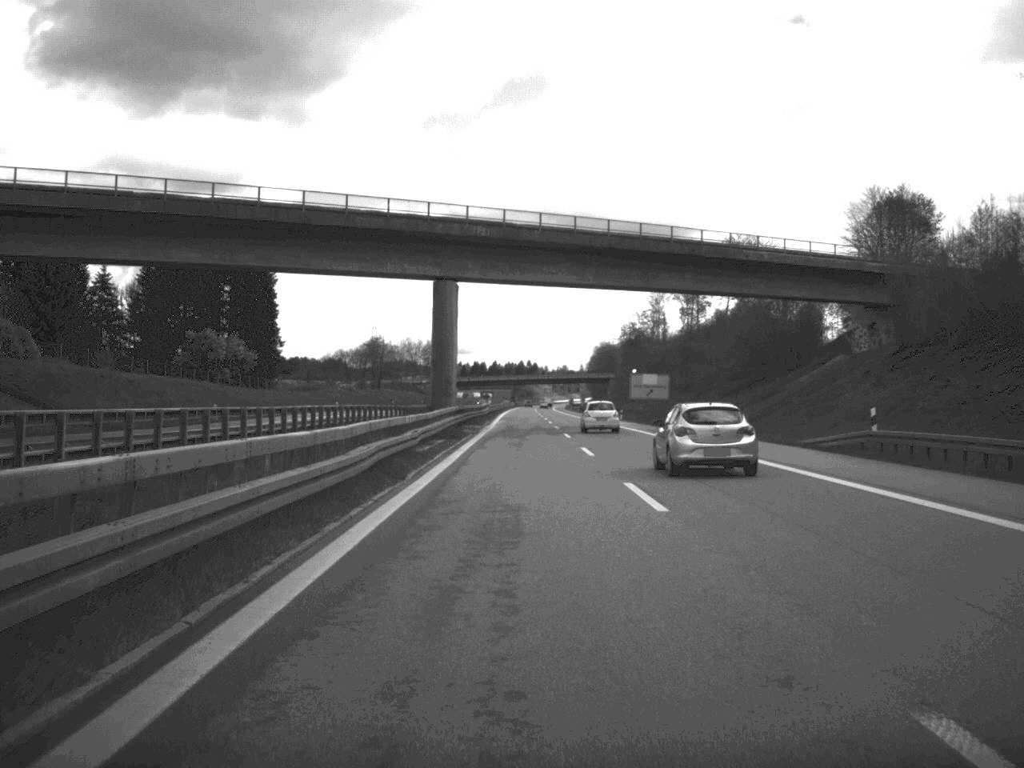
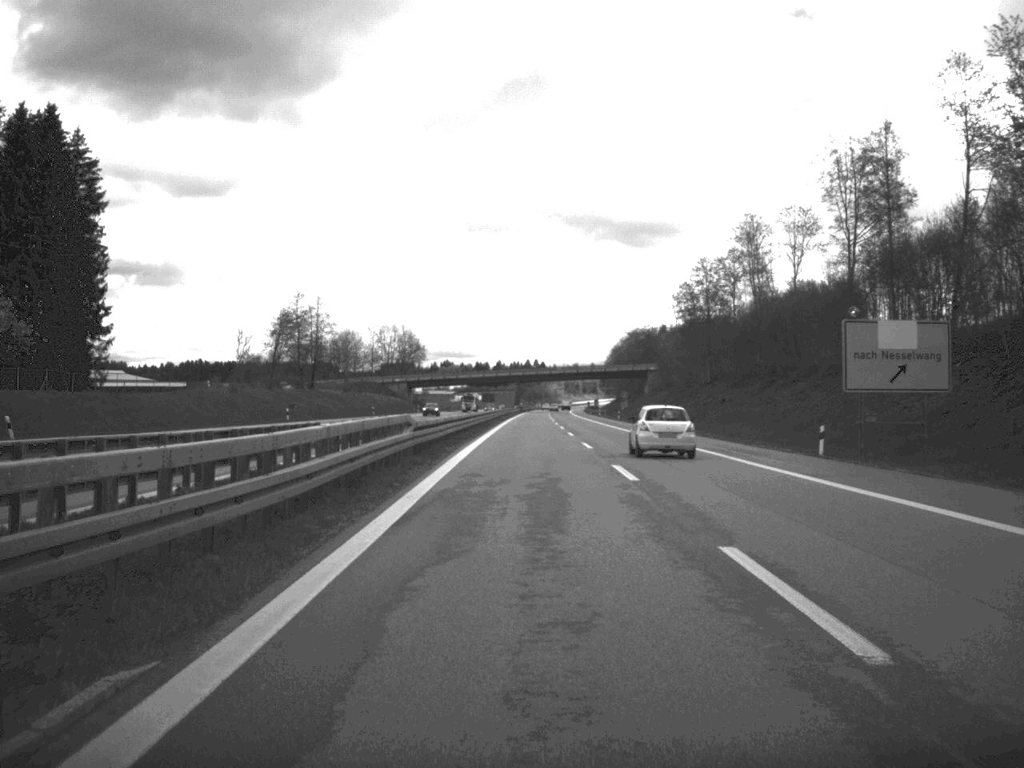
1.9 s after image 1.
(-0.4, +81.0) m; 0°
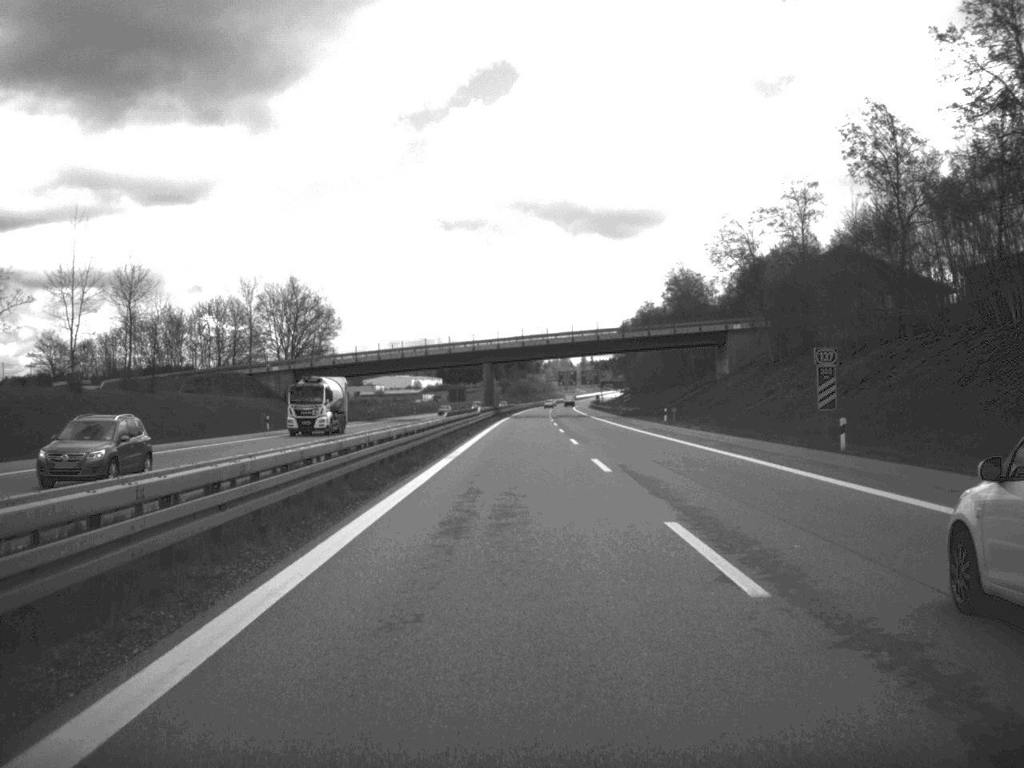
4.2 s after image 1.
(+0.4, +103.7) m; +1°
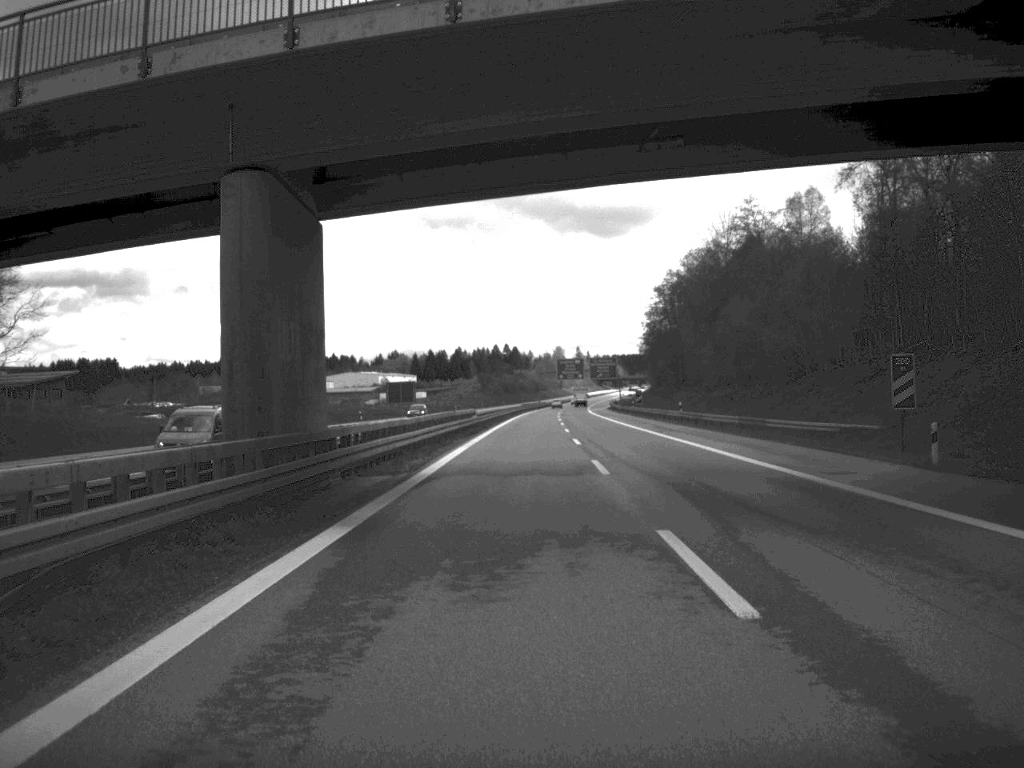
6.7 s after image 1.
(+0.3, +107.2) m; 0°
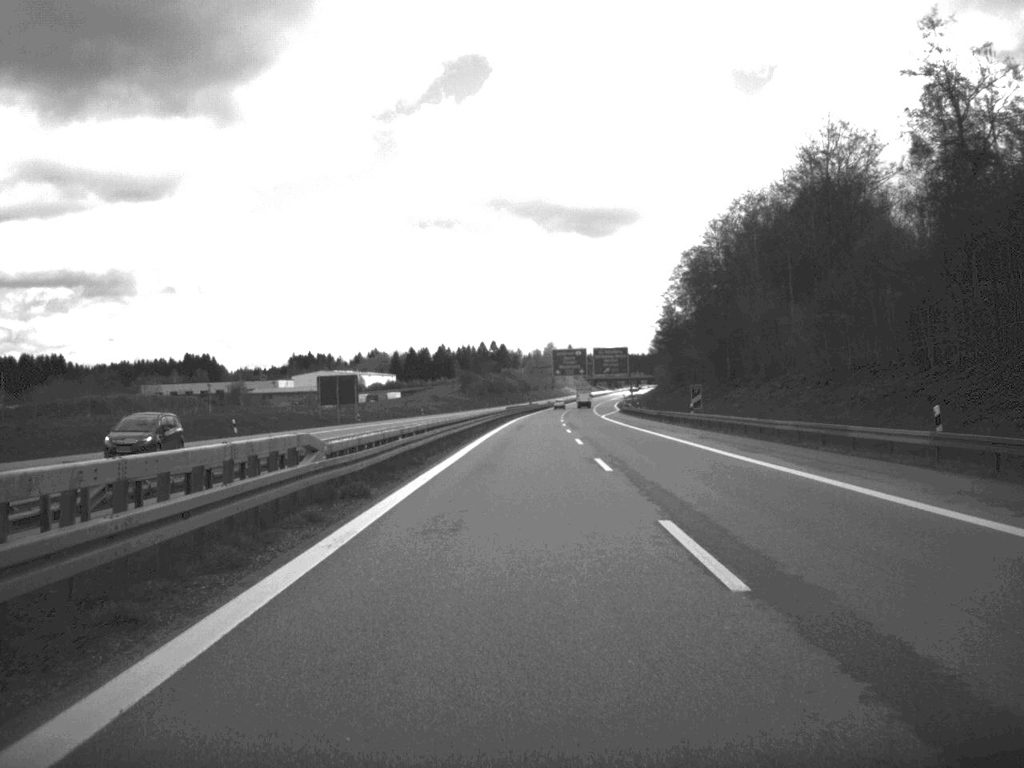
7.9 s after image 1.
(+0.2, +51.8) m; 0°
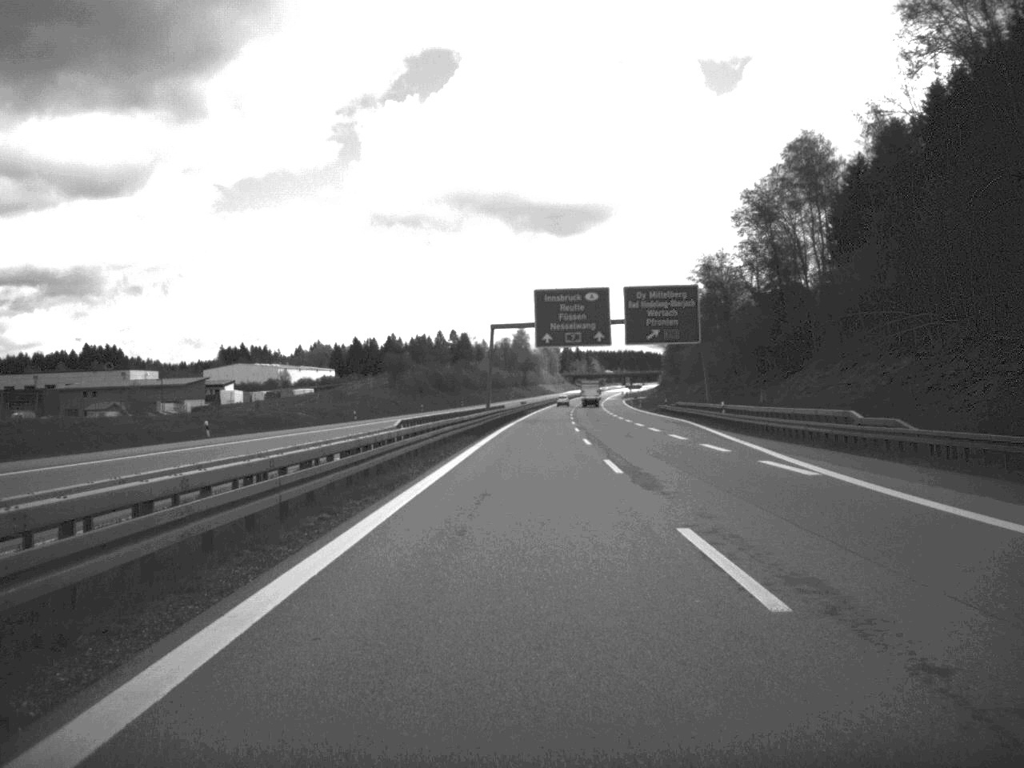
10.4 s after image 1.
(+1.1, +107.3) m; +1°
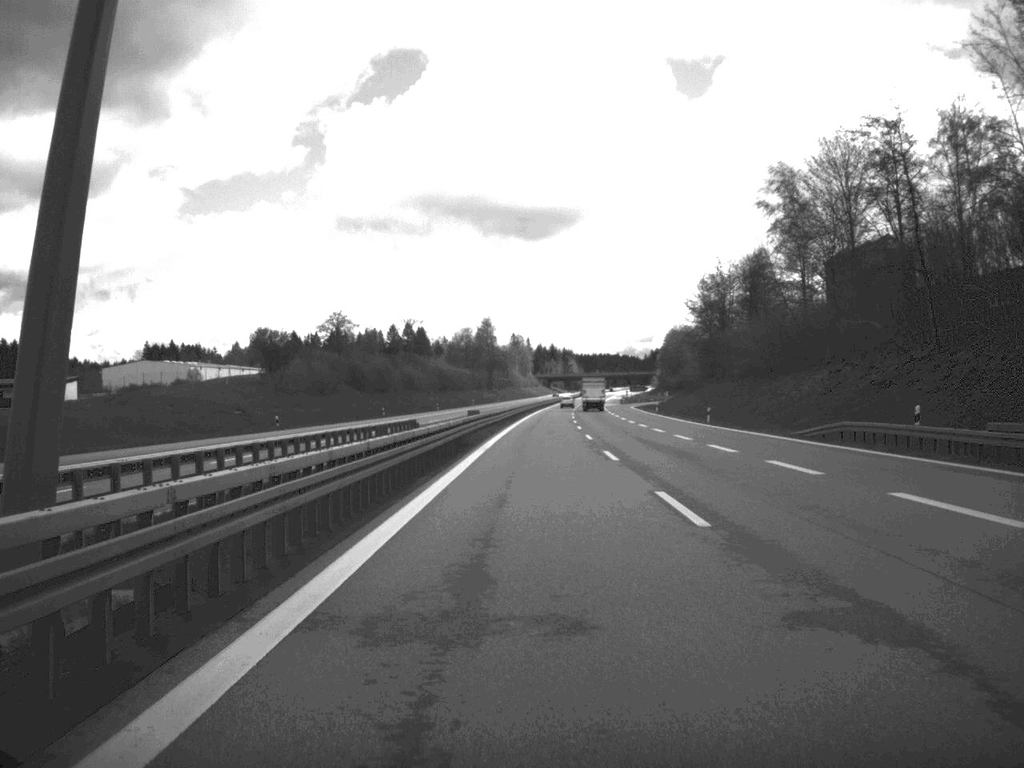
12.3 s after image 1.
(+0.8, +82.3) m; +1°
